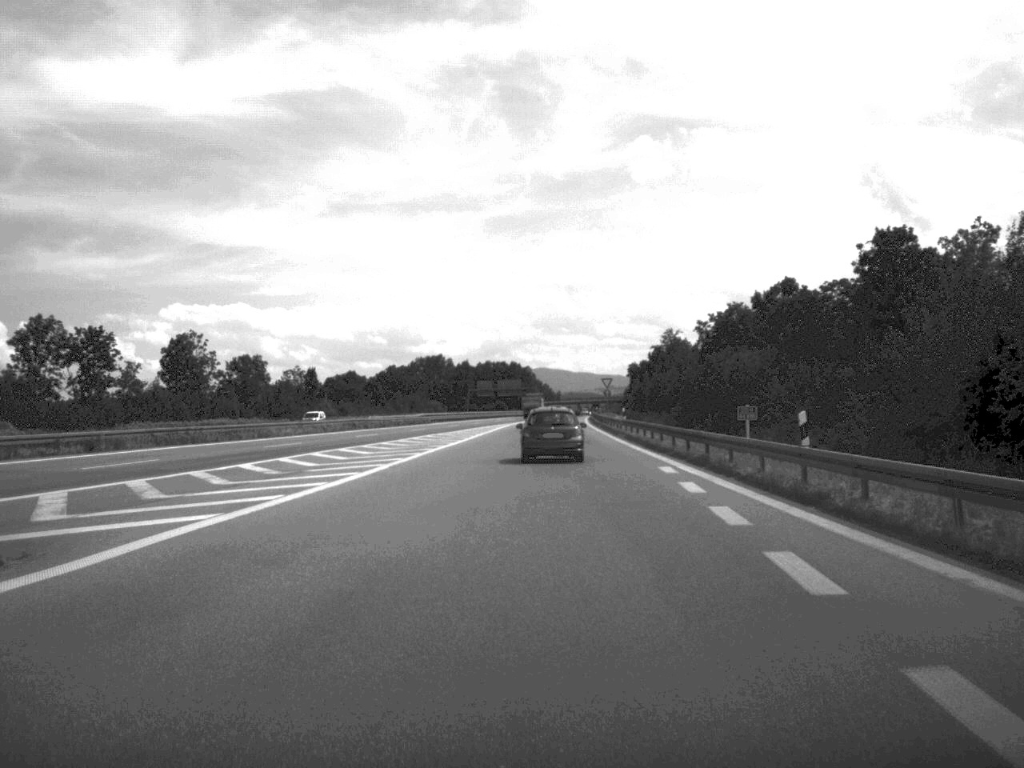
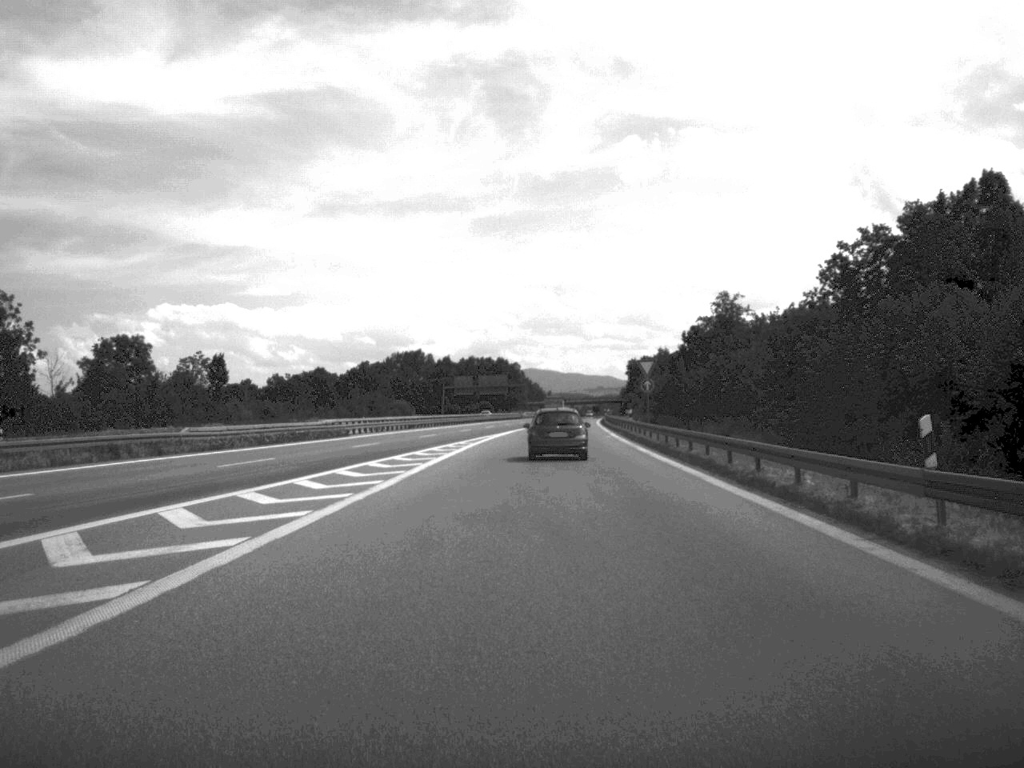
(+0.3, +51.4) m; 0°
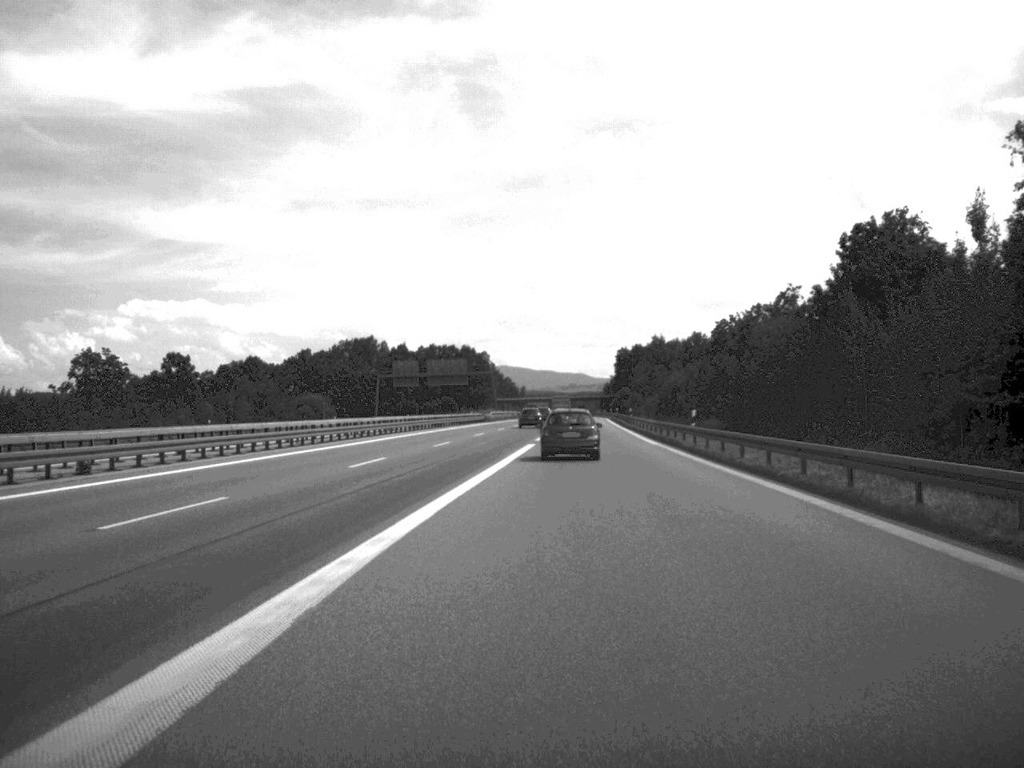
(+0.6, +72.0) m; +1°
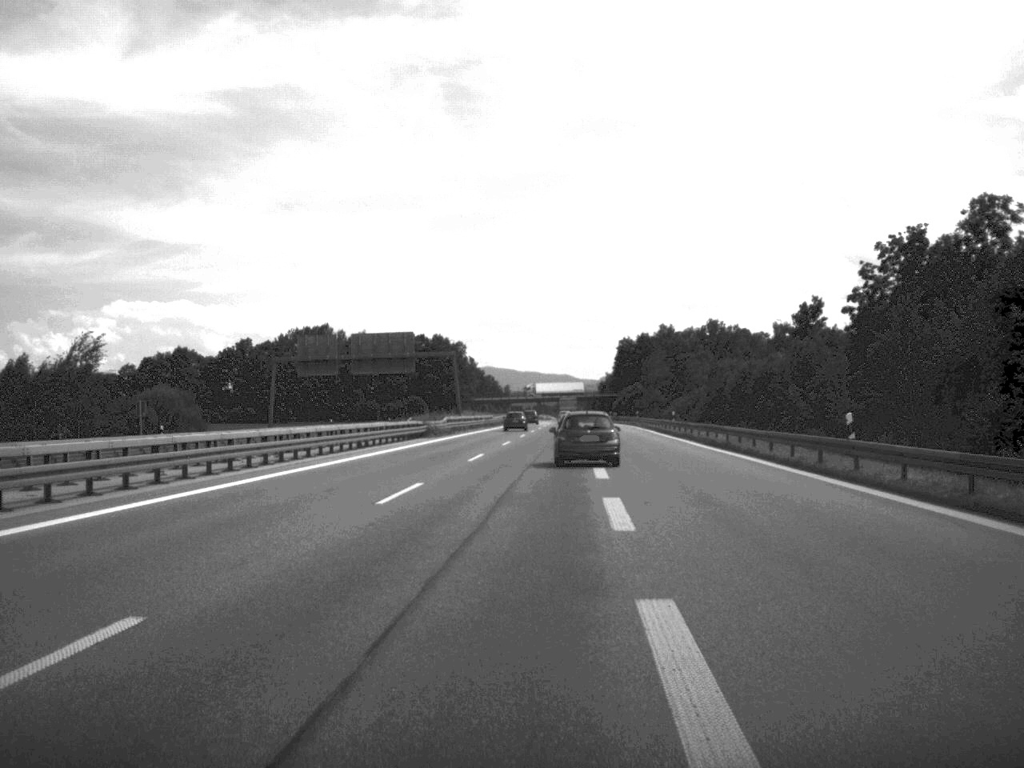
(+0.2, +65.4) m; +1°
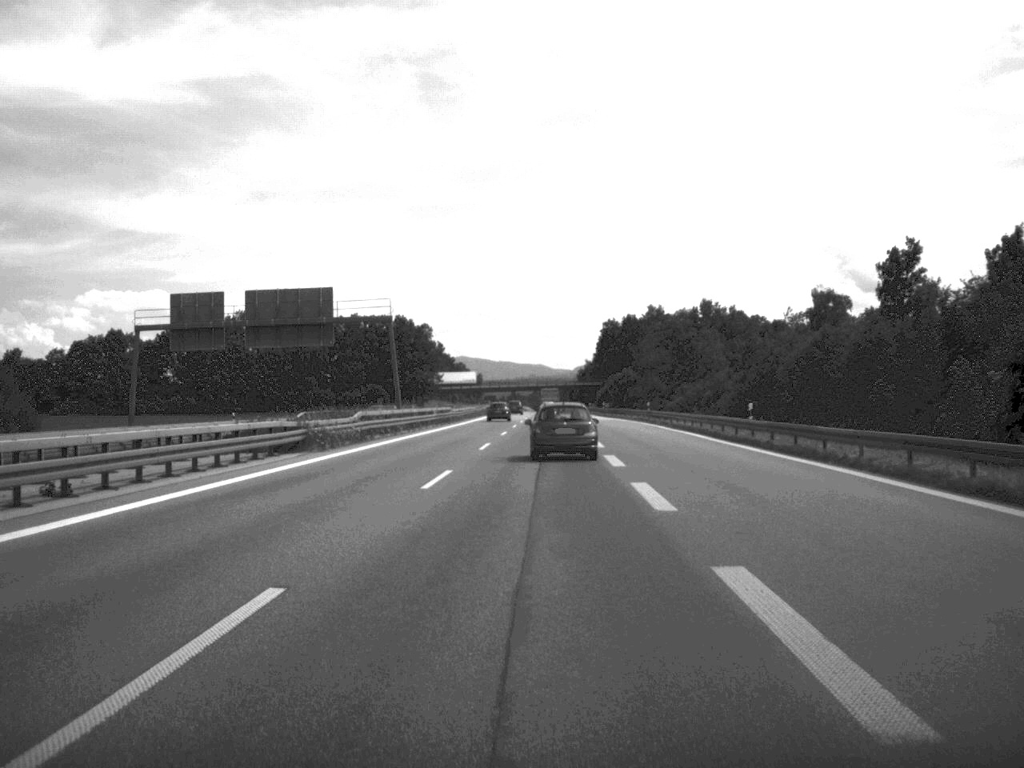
(+0.3, +34.0) m; +1°
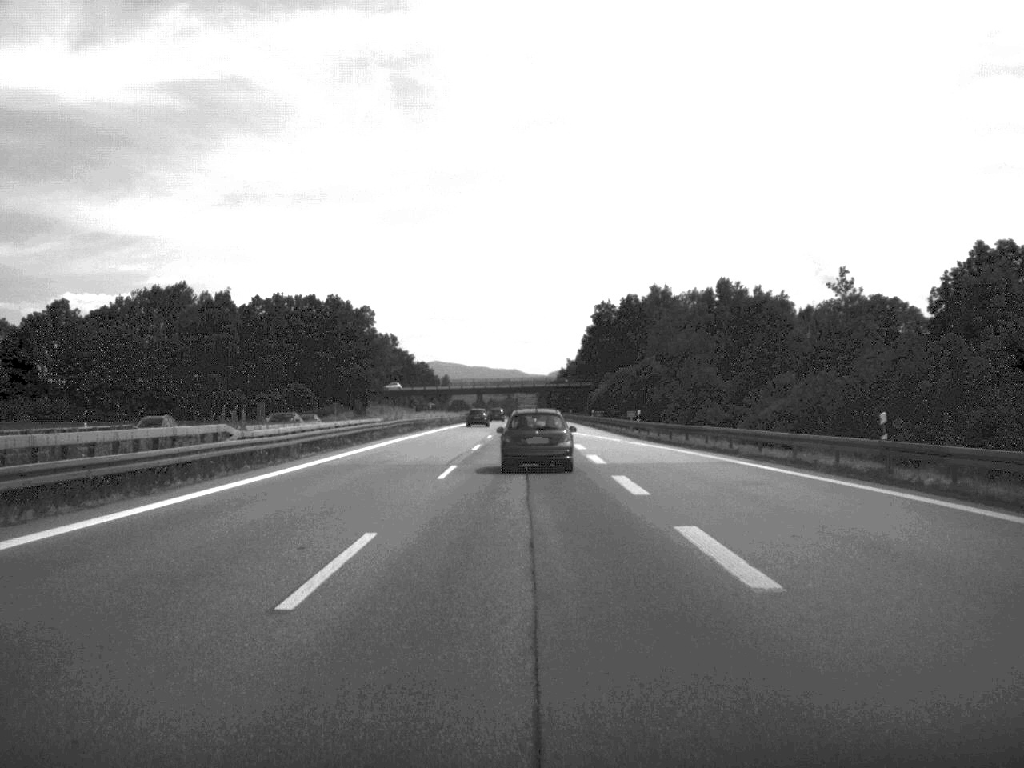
(+0.9, +66.1) m; +1°
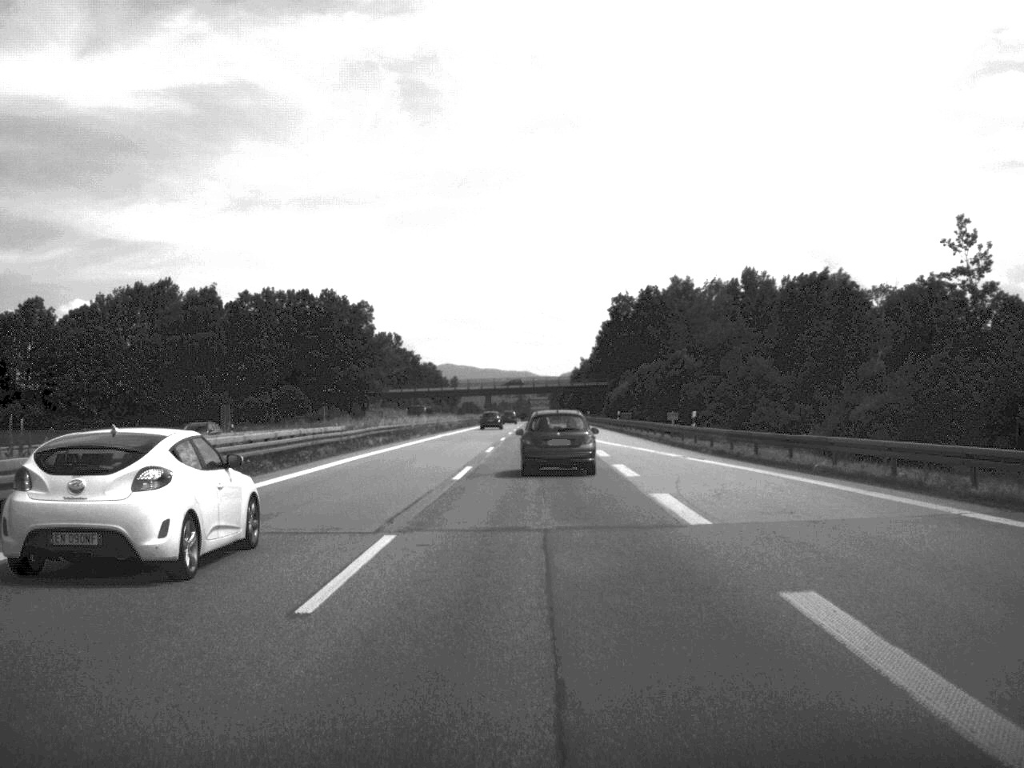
(-0.1, +17.8) m; -1°
